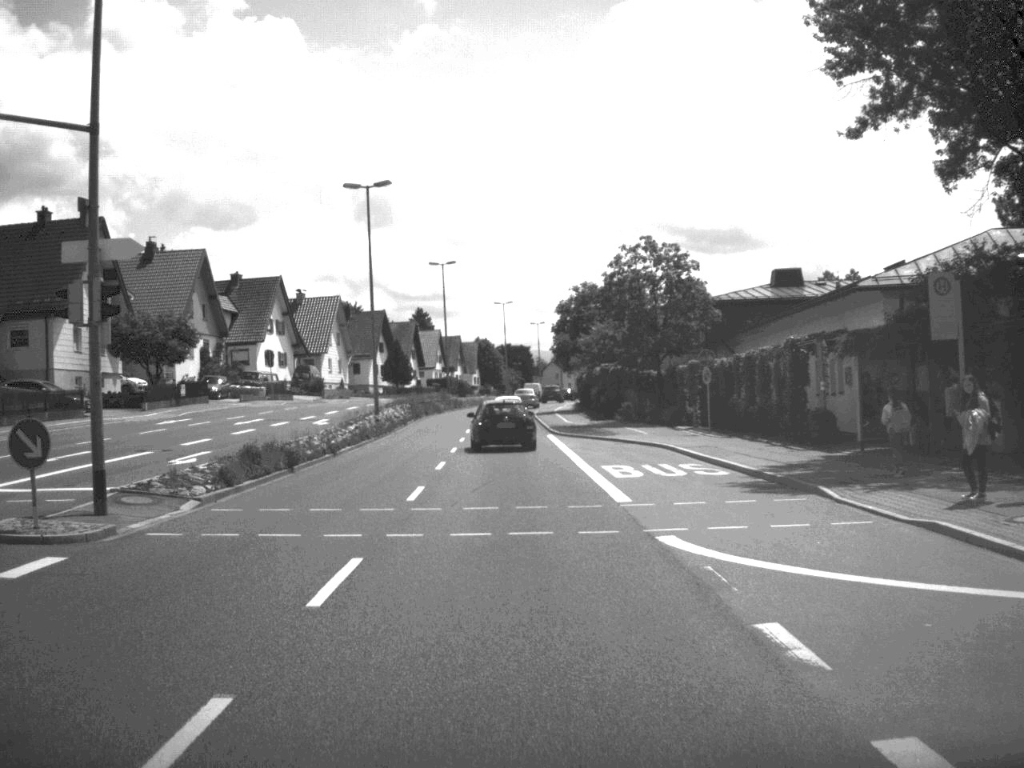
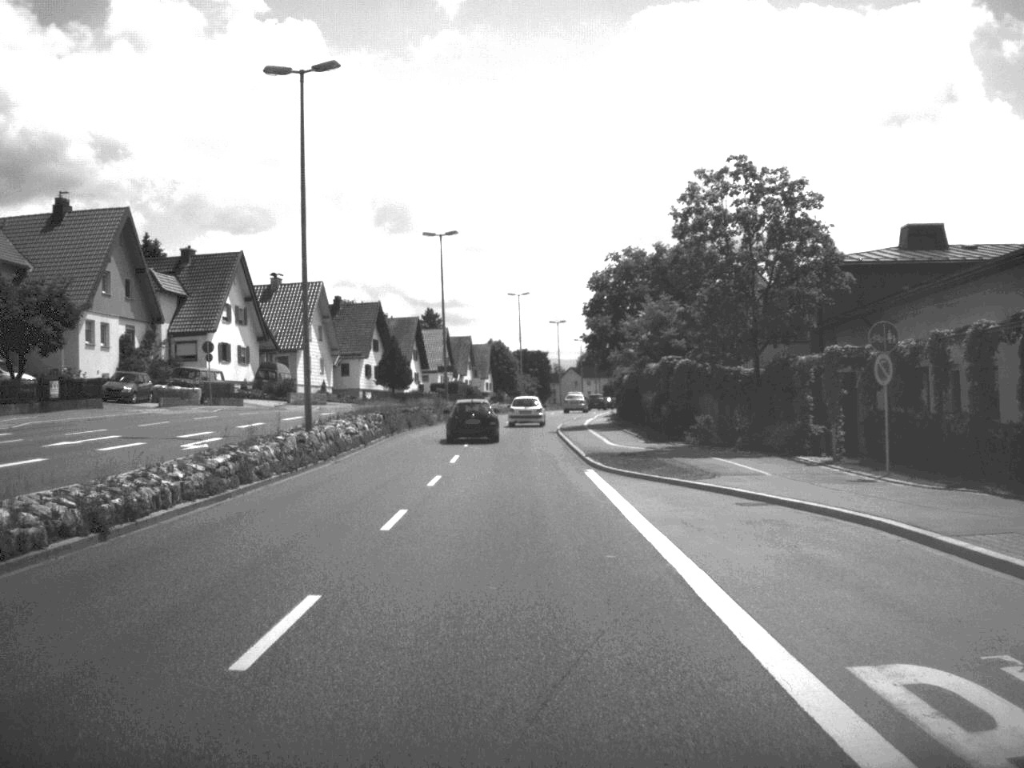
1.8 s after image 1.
(-0.2, +20.5) m; -1°
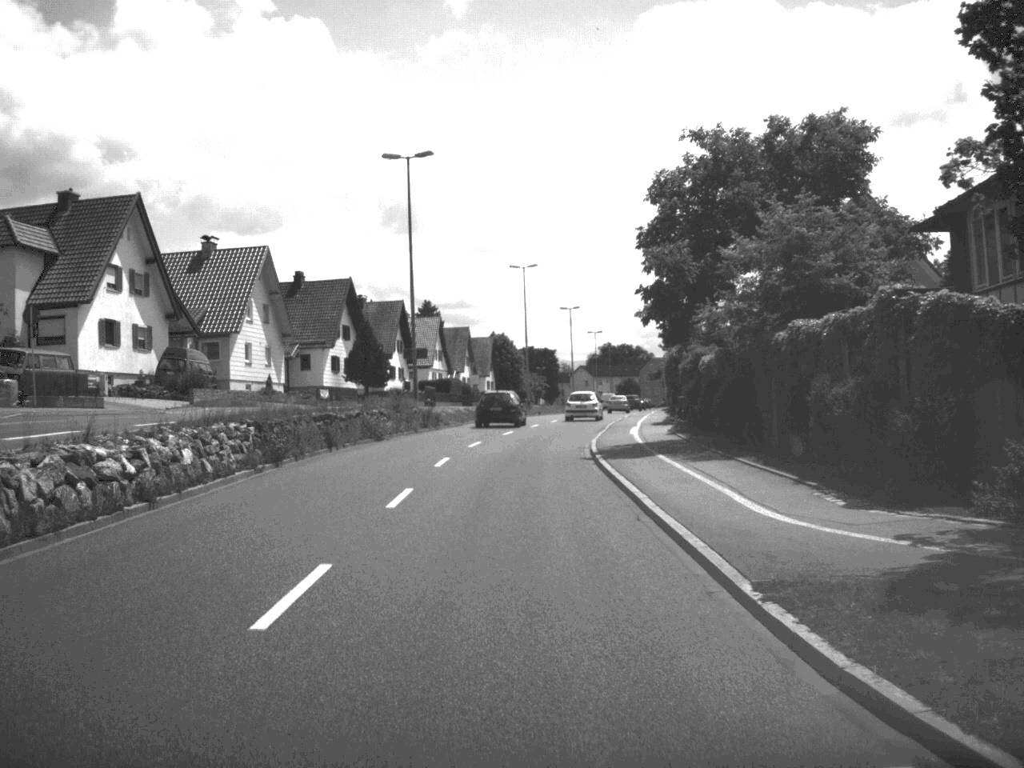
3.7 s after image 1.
(-0.1, +24.1) m; 0°
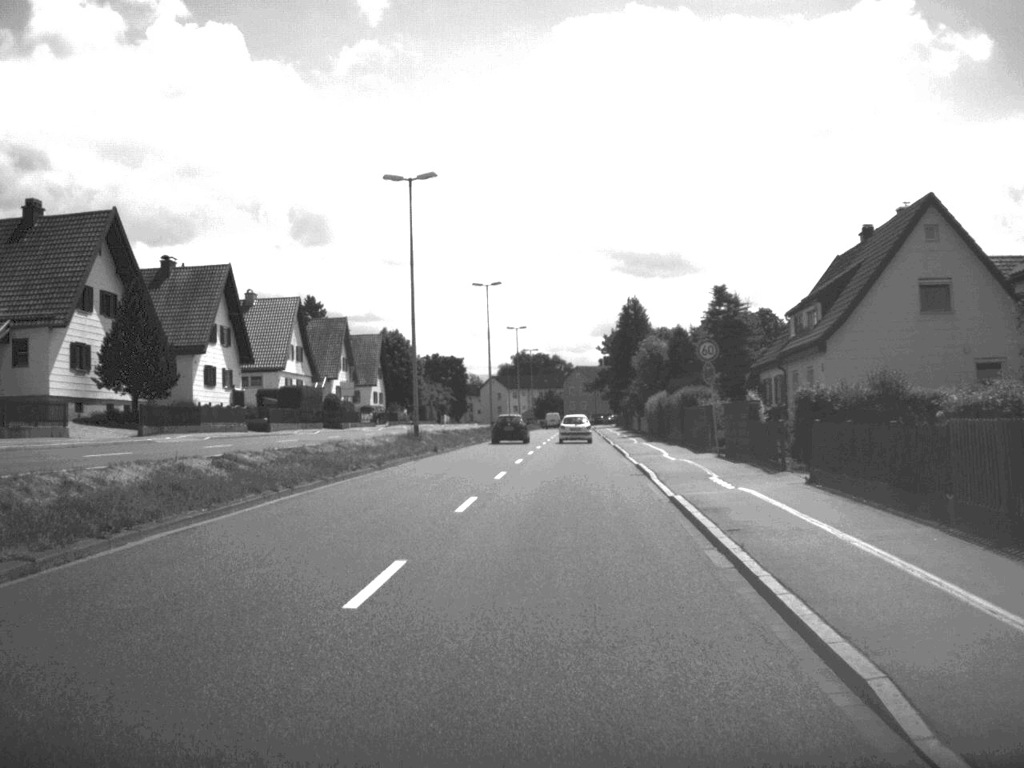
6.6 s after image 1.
(+0.6, +42.0) m; +4°
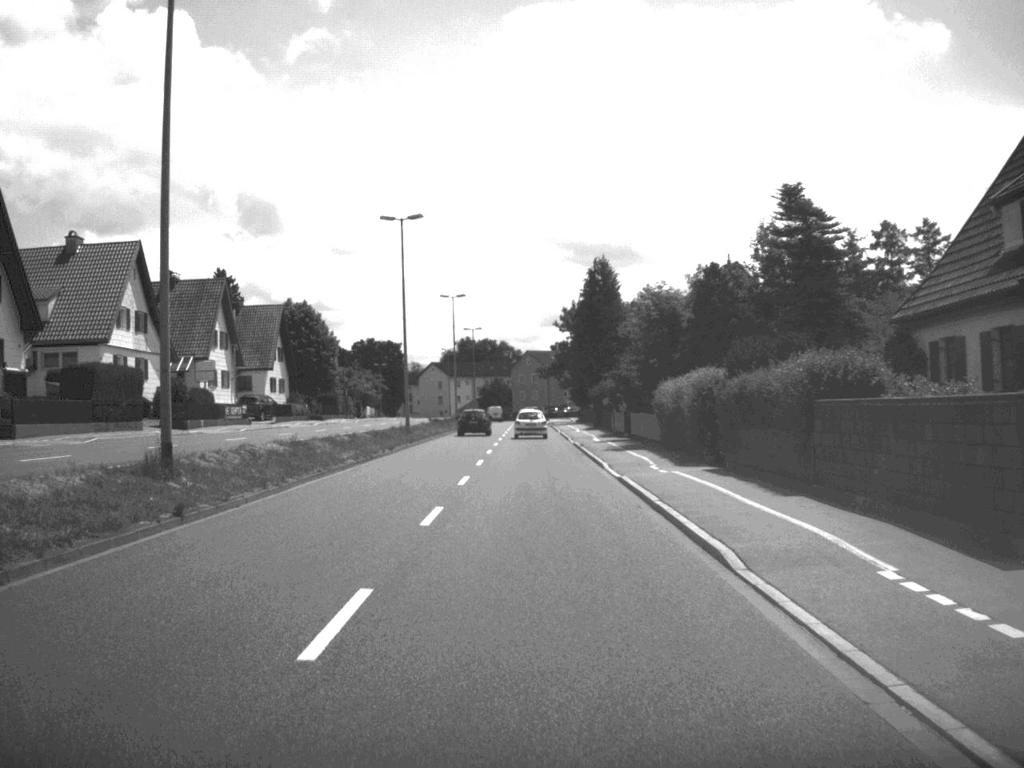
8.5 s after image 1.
(+0.6, +28.4) m; +2°
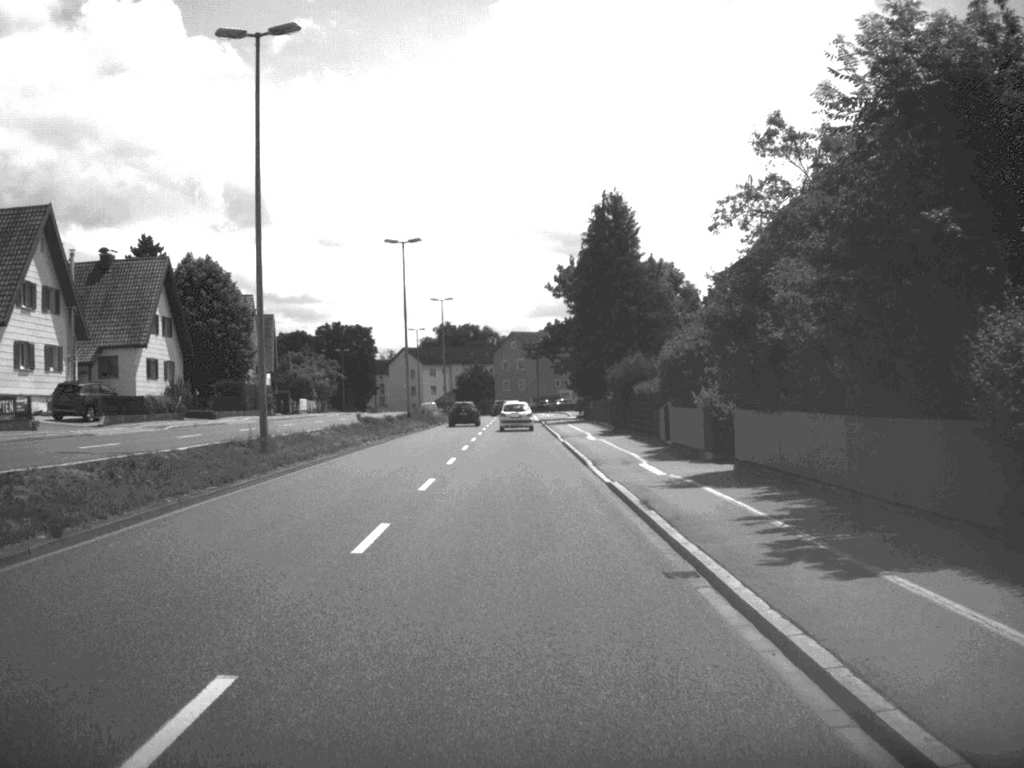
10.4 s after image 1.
(+0.2, +30.3) m; 0°
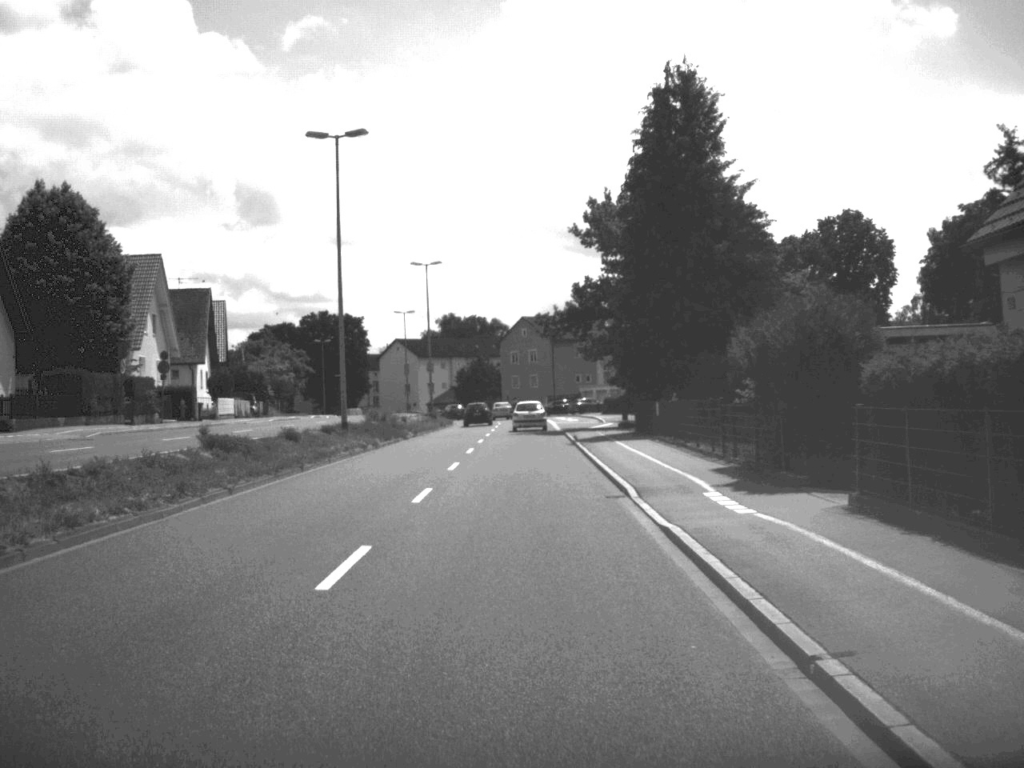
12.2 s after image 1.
(-0.2, +29.2) m; -1°
